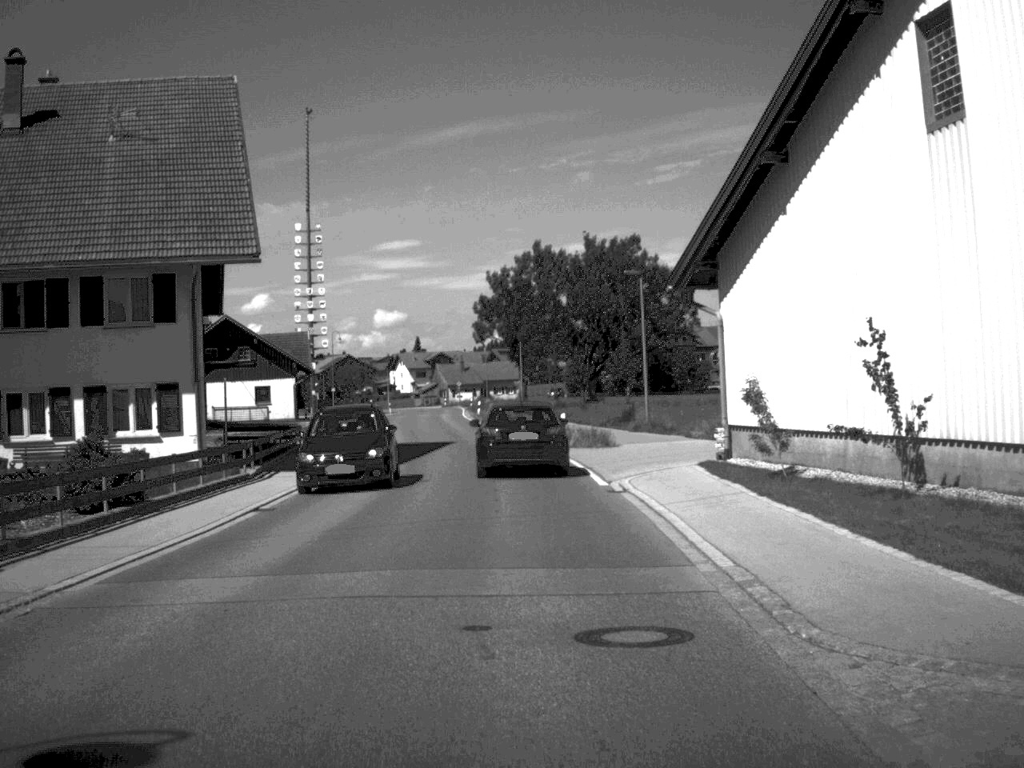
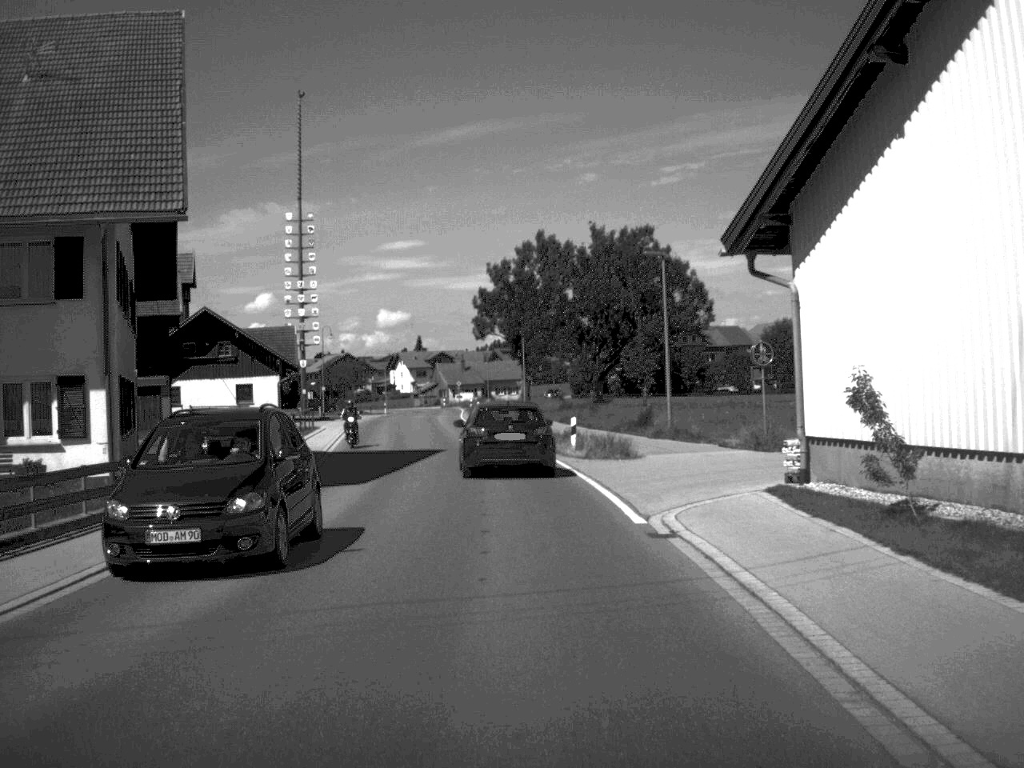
(0.0, +6.7) m; 0°
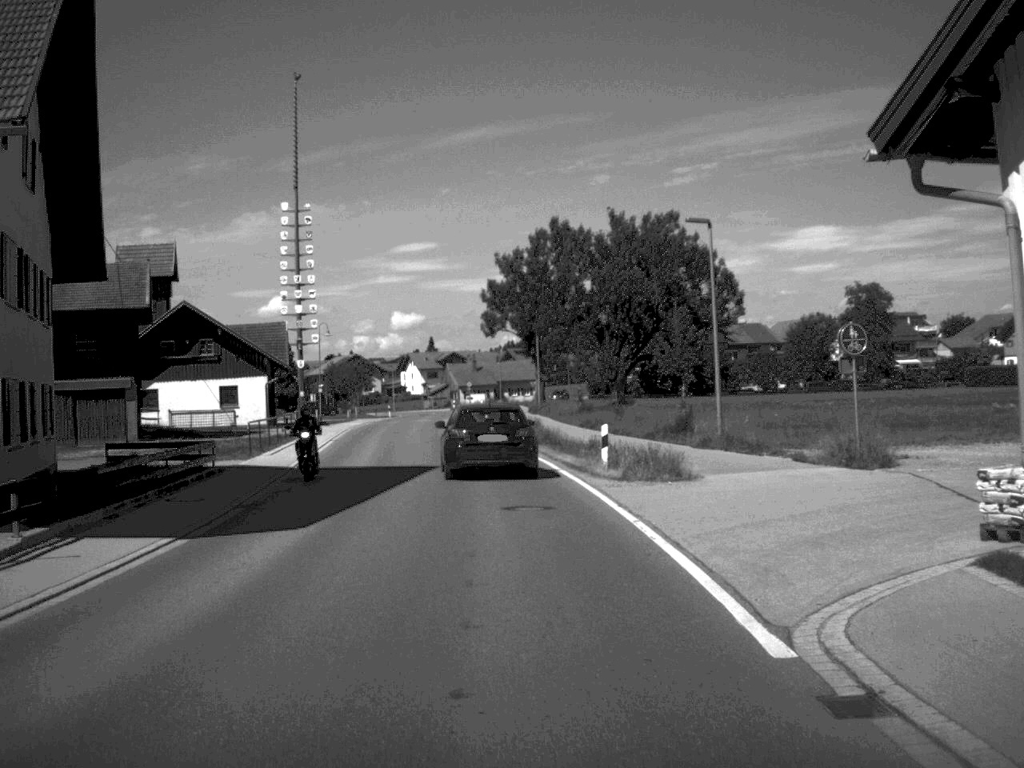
(0.0, +8.0) m; -1°
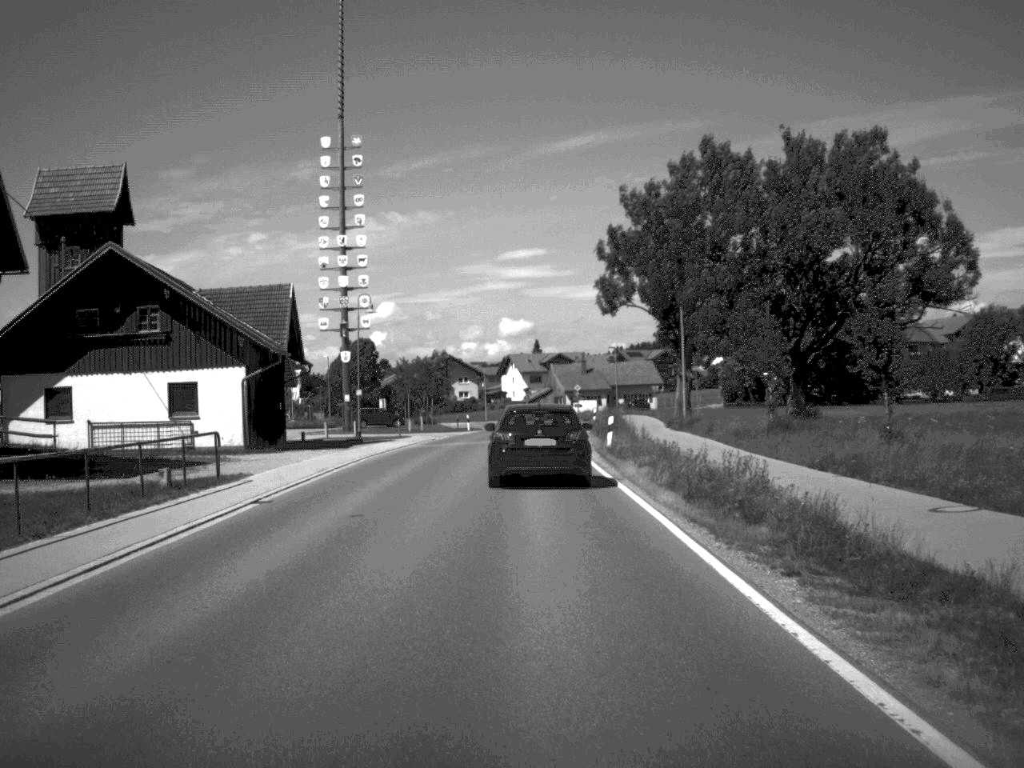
(-1.3, +29.2) m; -5°
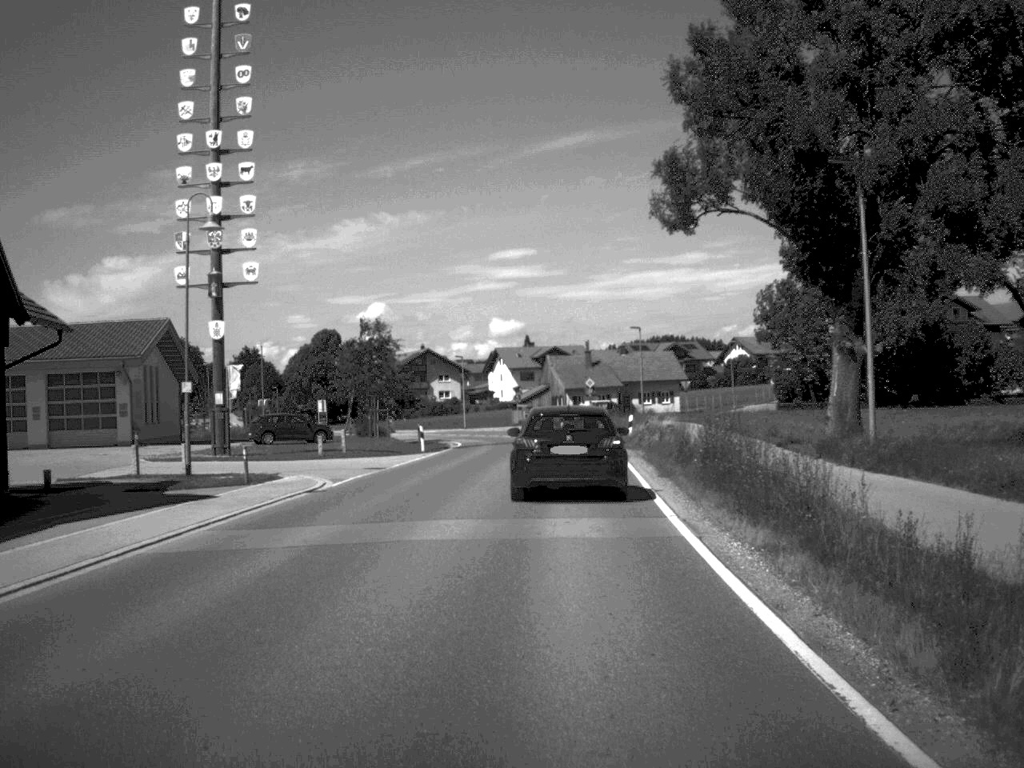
(-0.1, +31.1) m; 0°
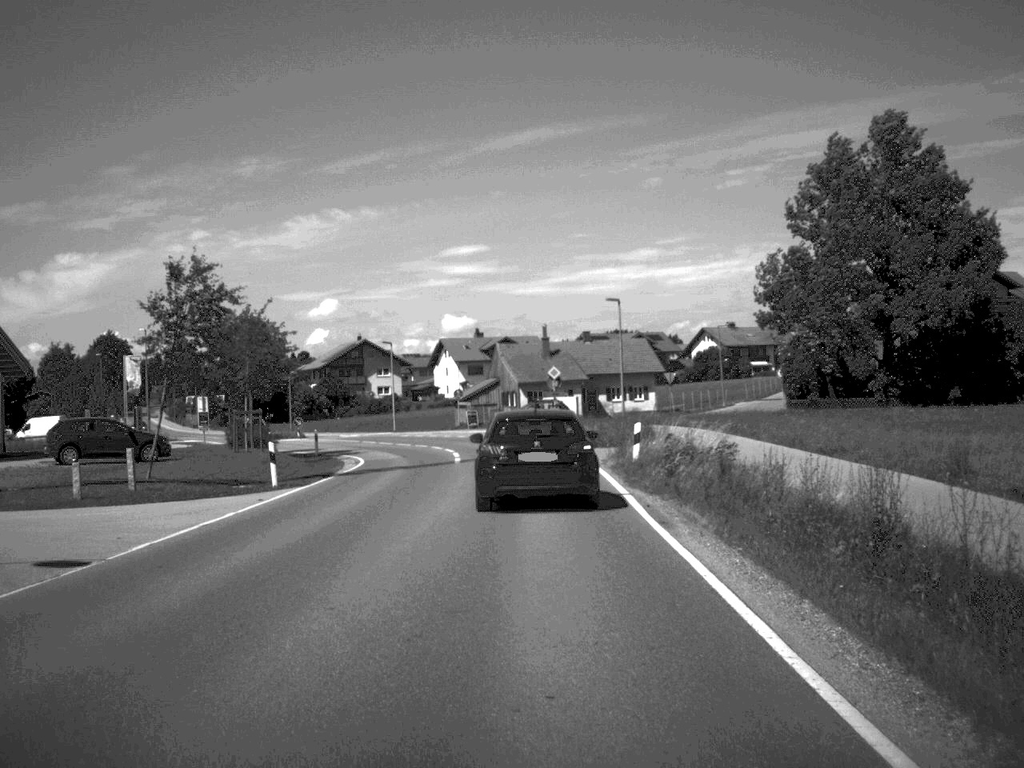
(+0.4, +20.5) m; +2°
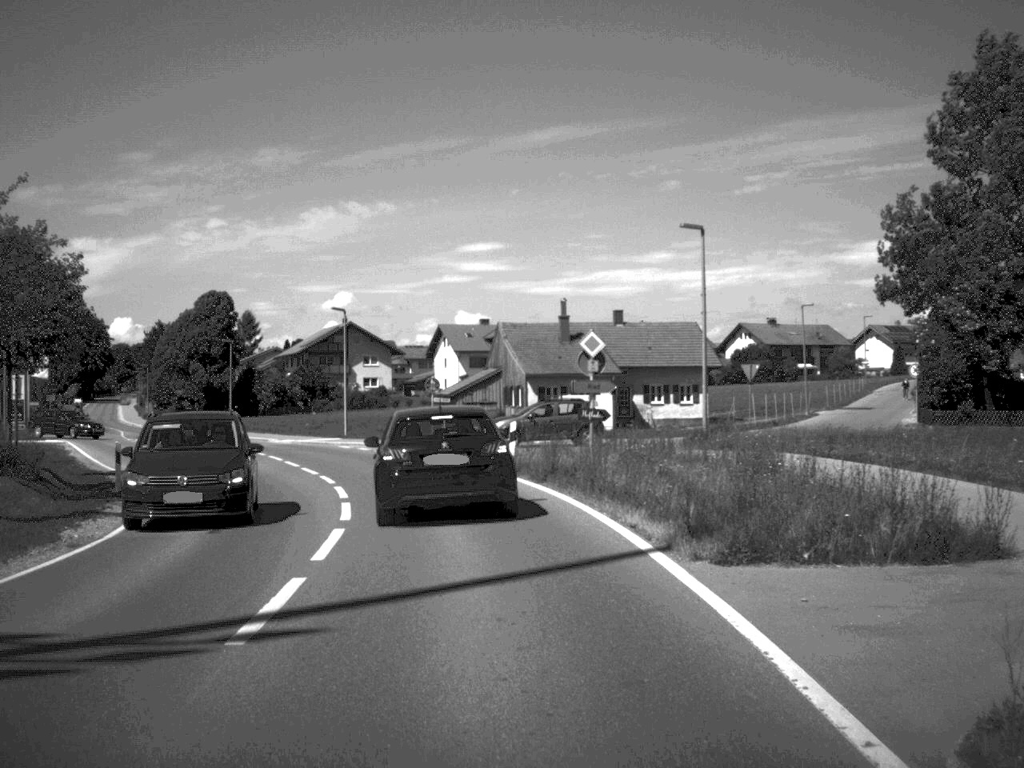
(0.0, +26.2) m; -1°
